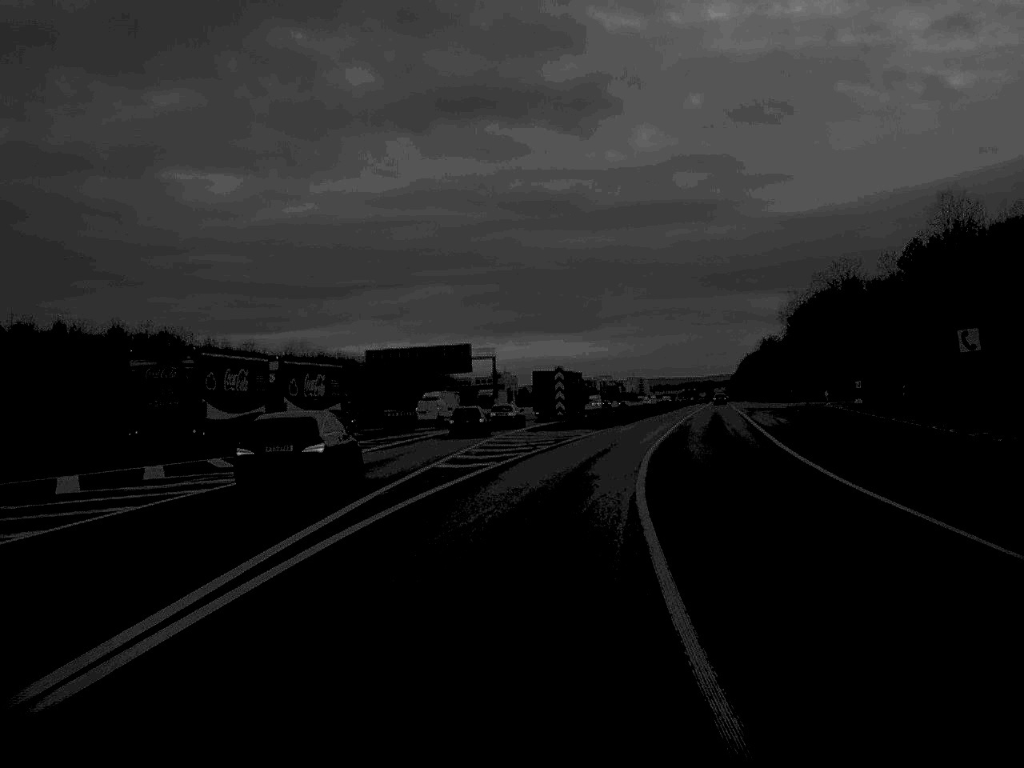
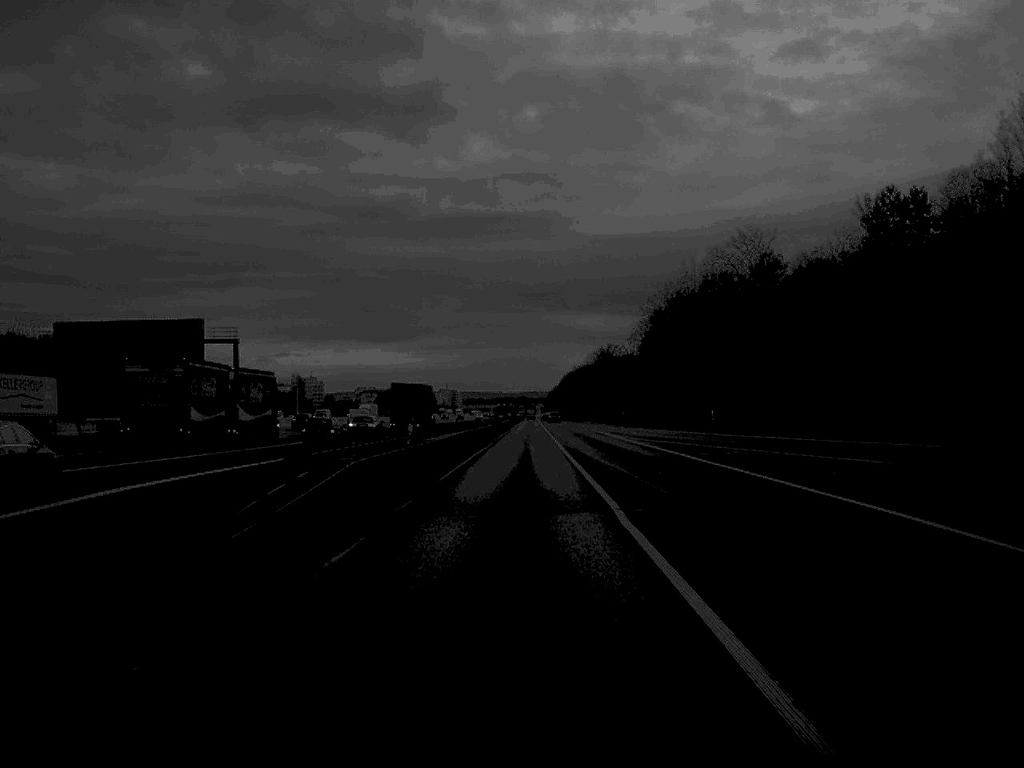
(+5.0, +57.4) m; +8°
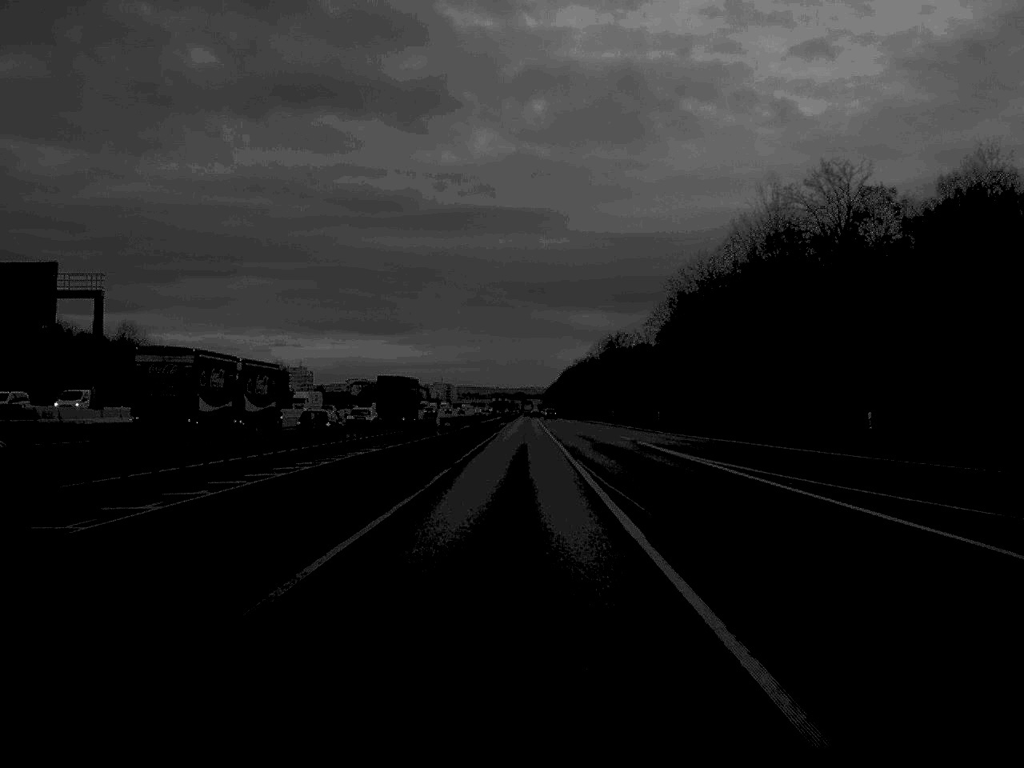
(+0.1, +37.7) m; 0°
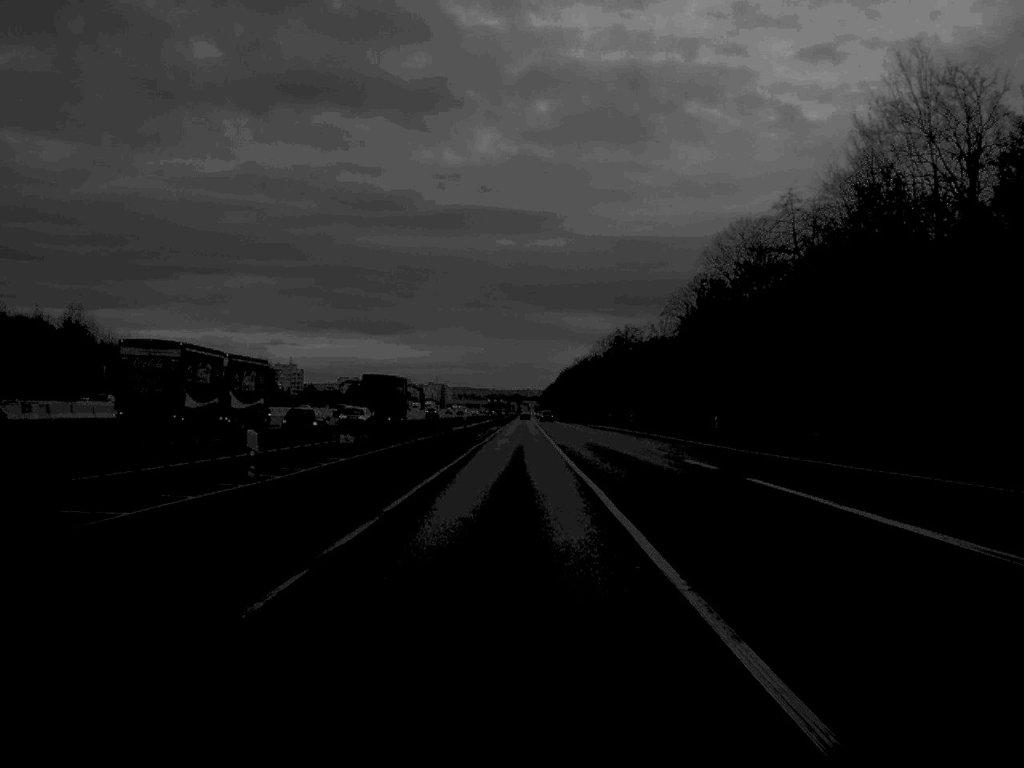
(0.0, +29.3) m; 0°
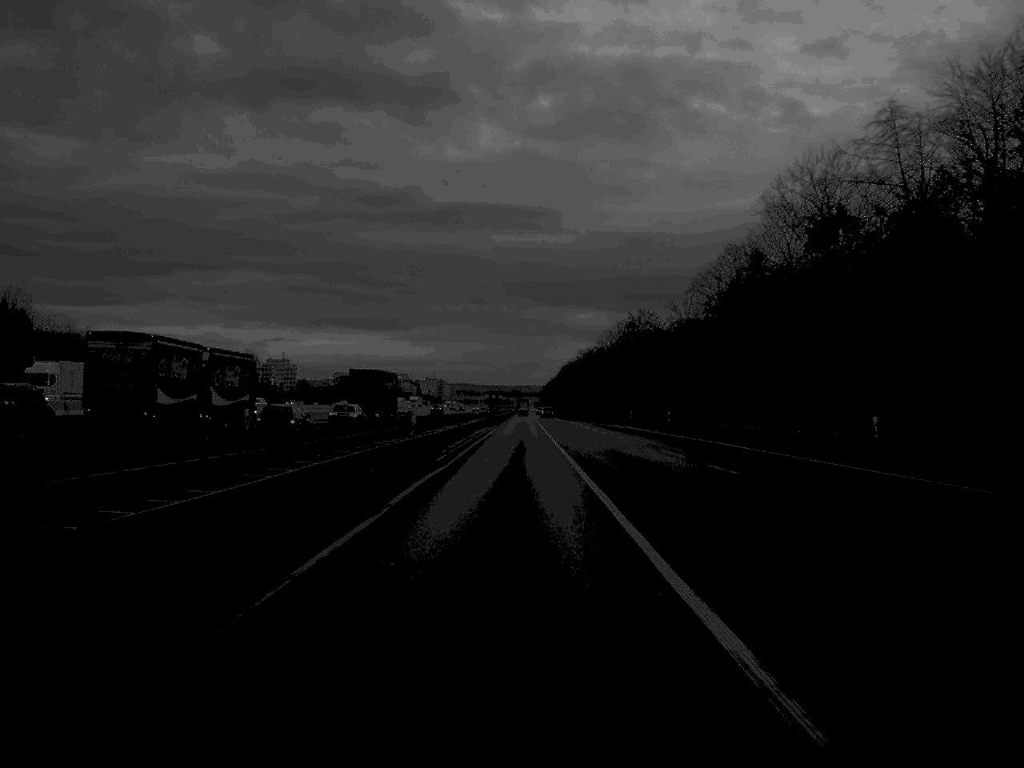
(0.0, +29.1) m; 0°
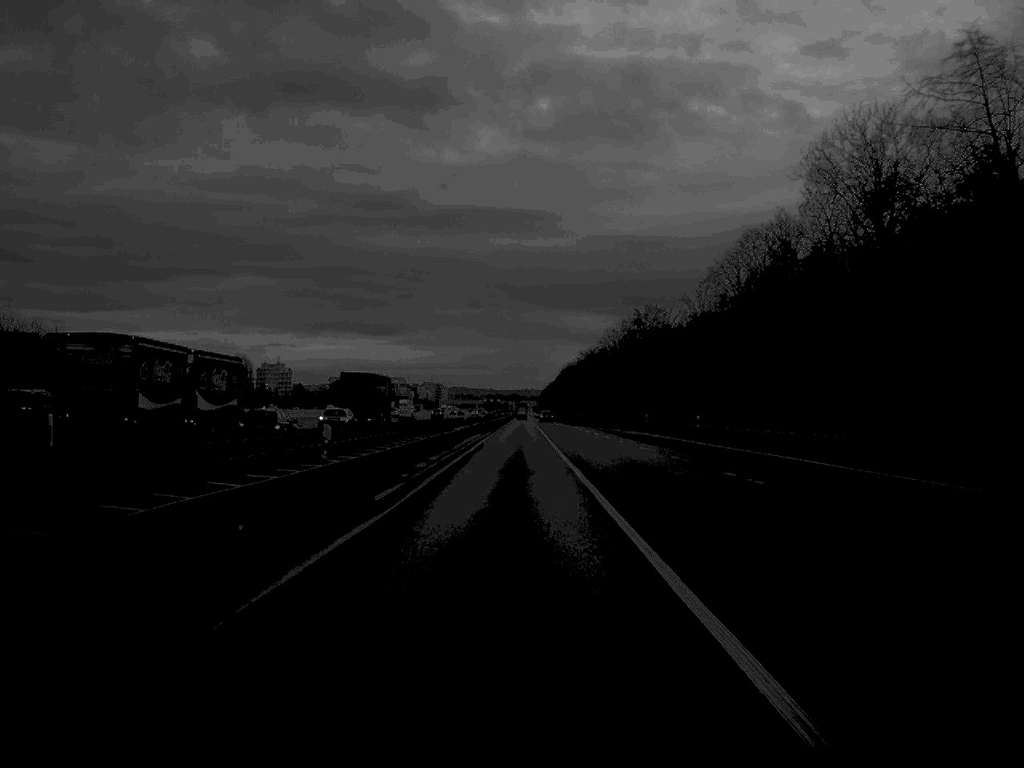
(0.0, +14.7) m; 0°
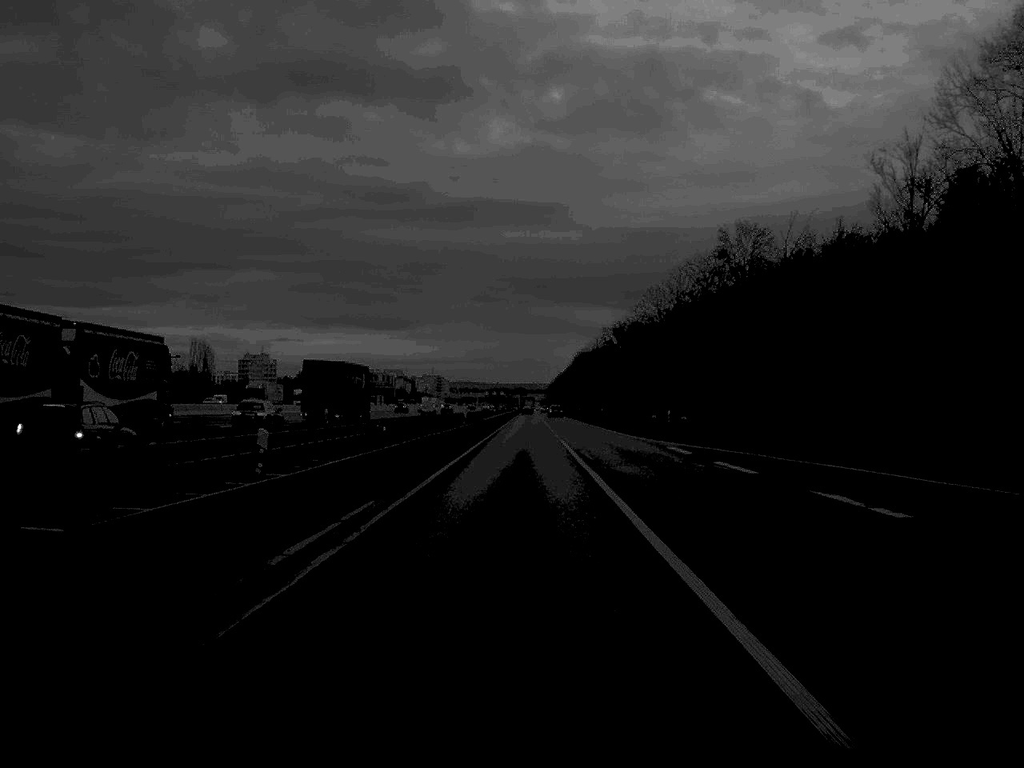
(-0.1, +80.8) m; 0°
